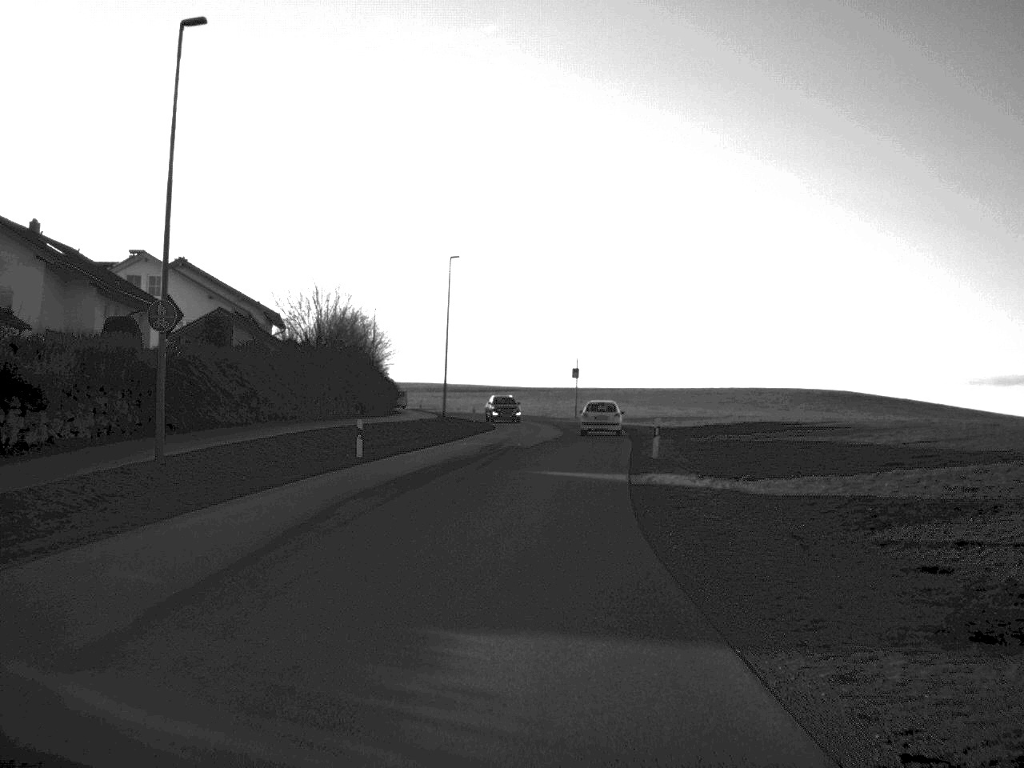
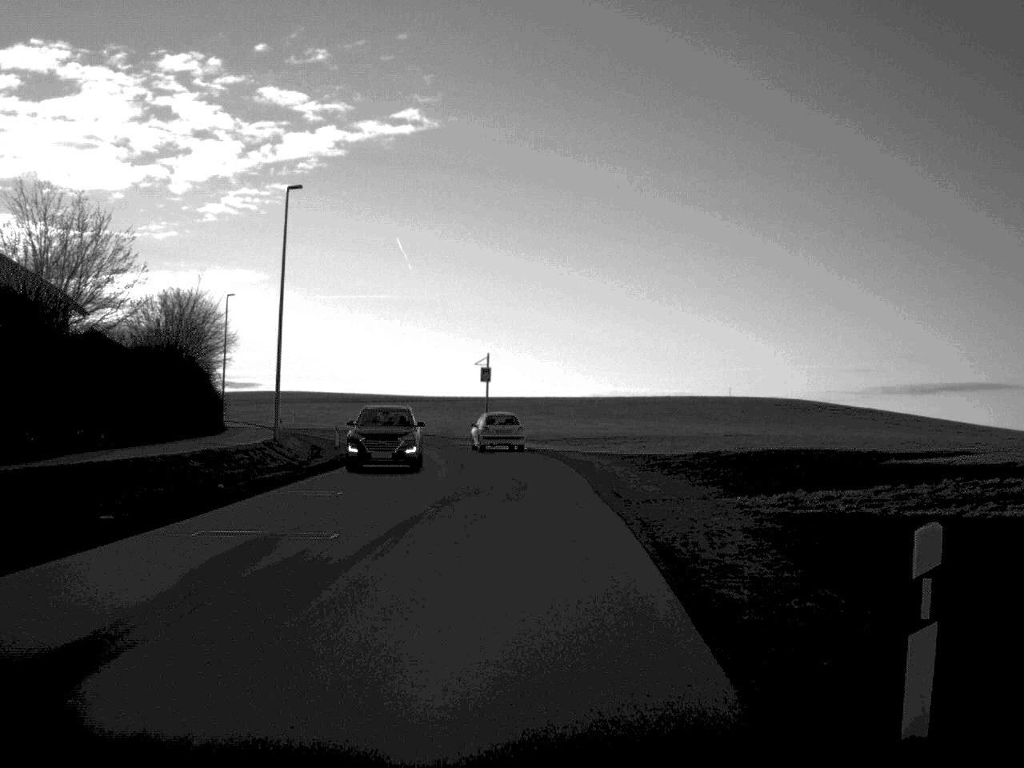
(+0.9, +25.5) m; +4°
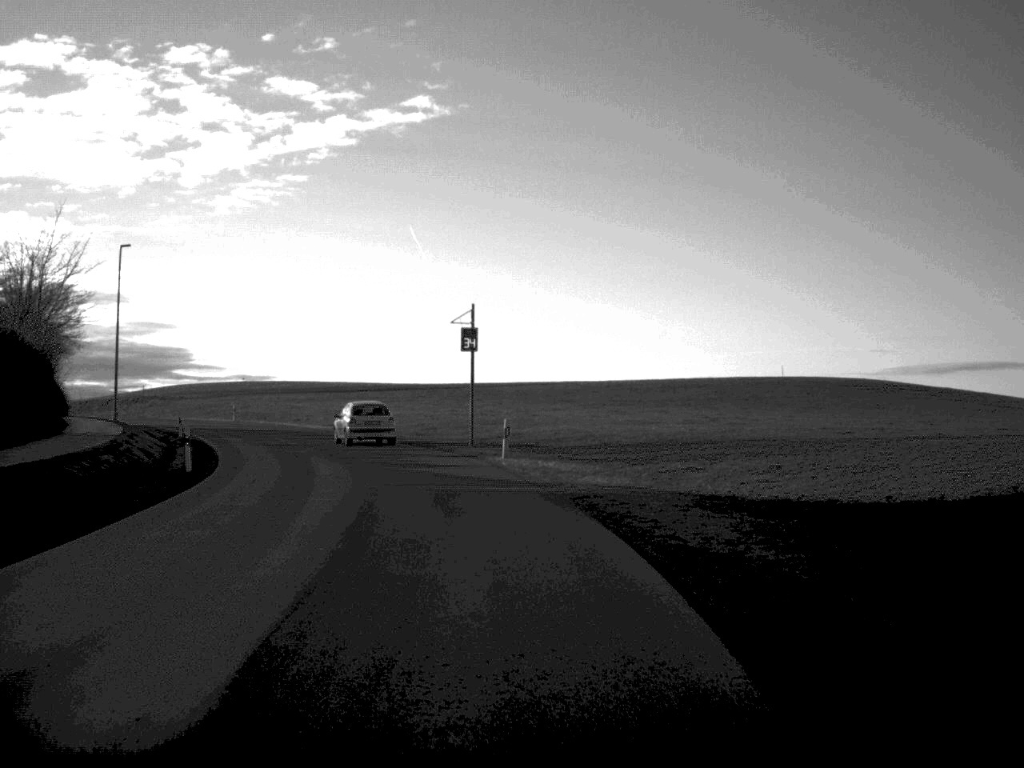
(+0.1, +25.3) m; -1°
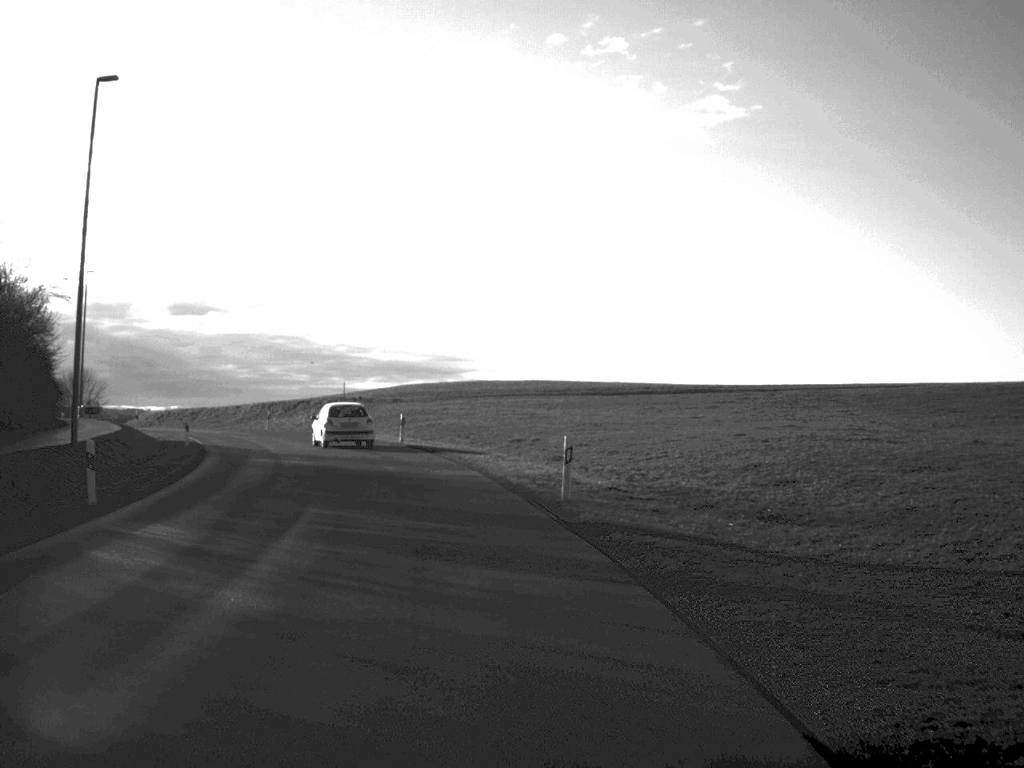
(-3.4, +34.9) m; -13°
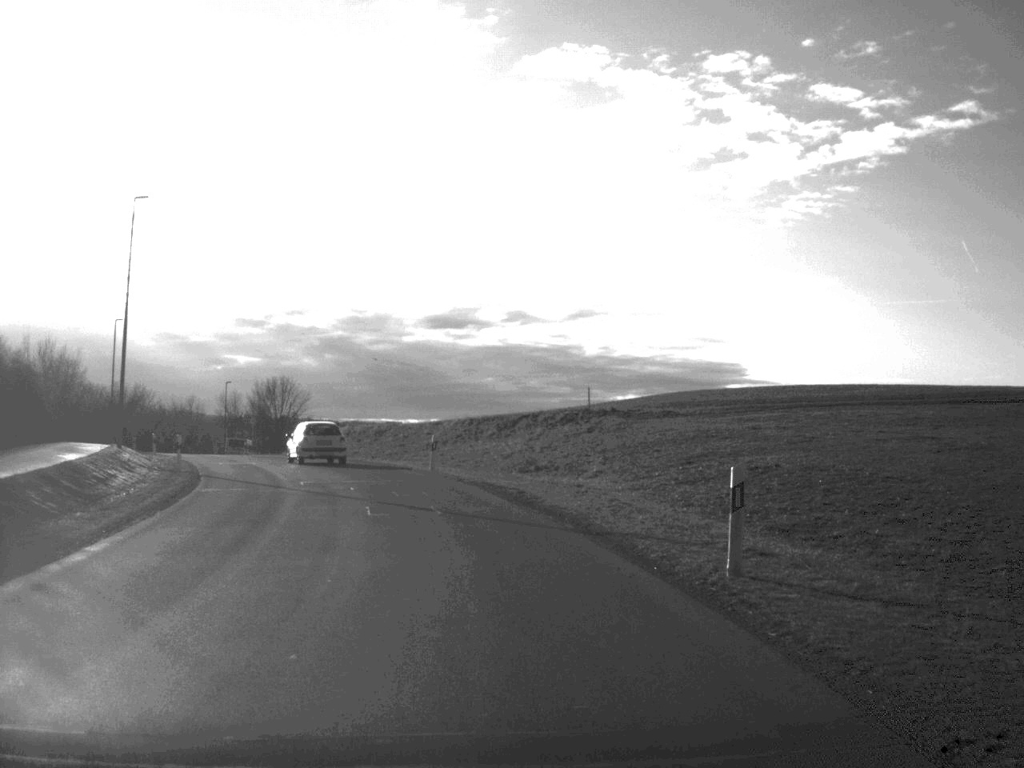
(-3.4, +32.2) m; -12°
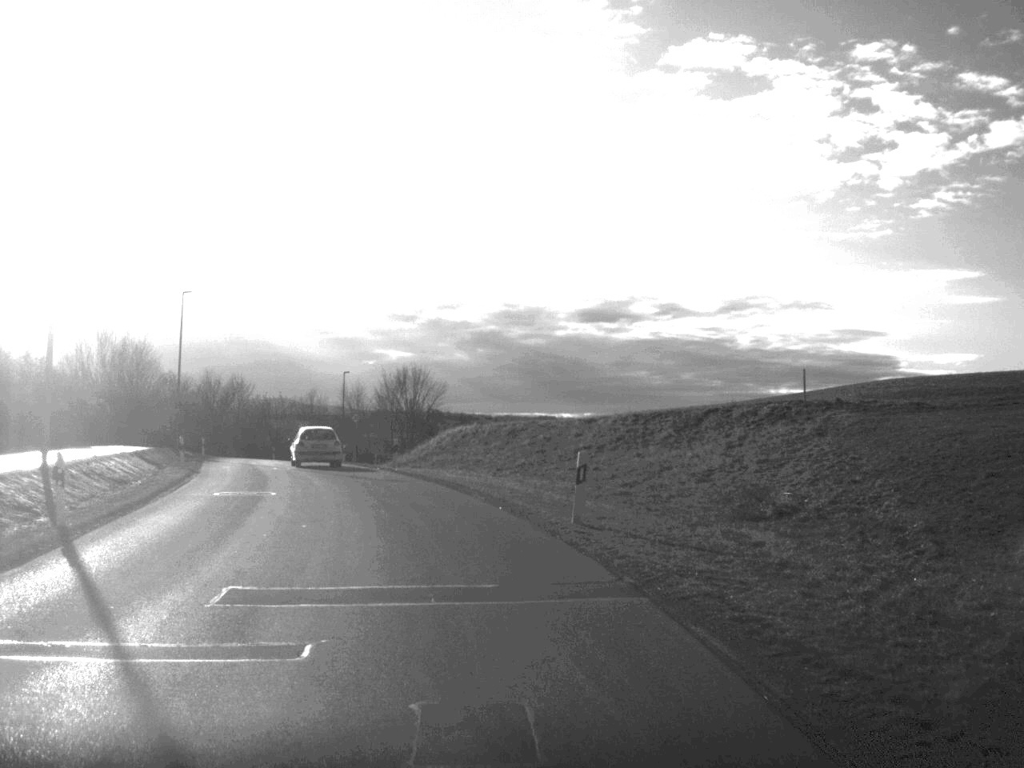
(-1.1, +18.5) m; -7°
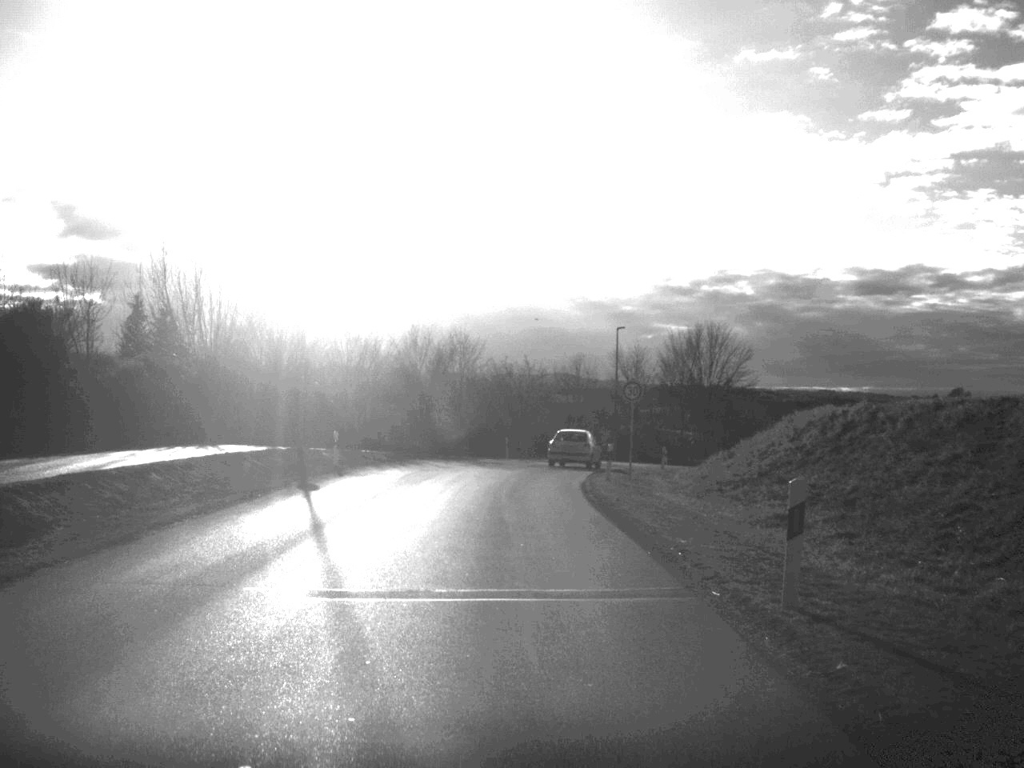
(-3.9, +32.4) m; -13°
